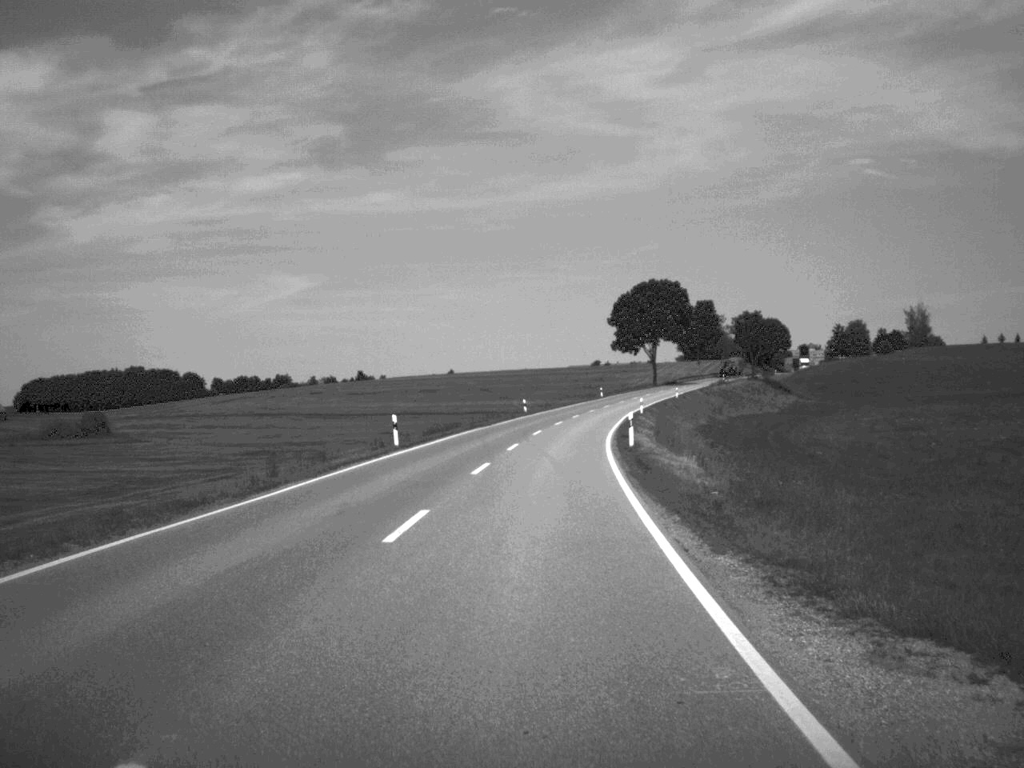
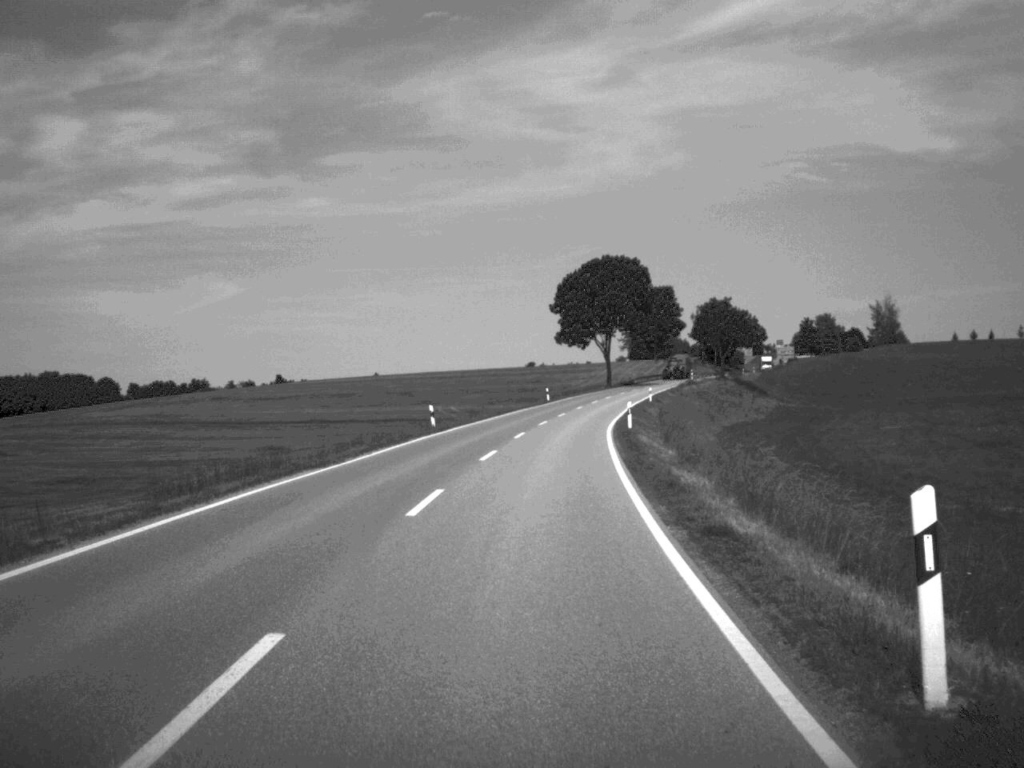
(+0.9, +32.9) m; +3°
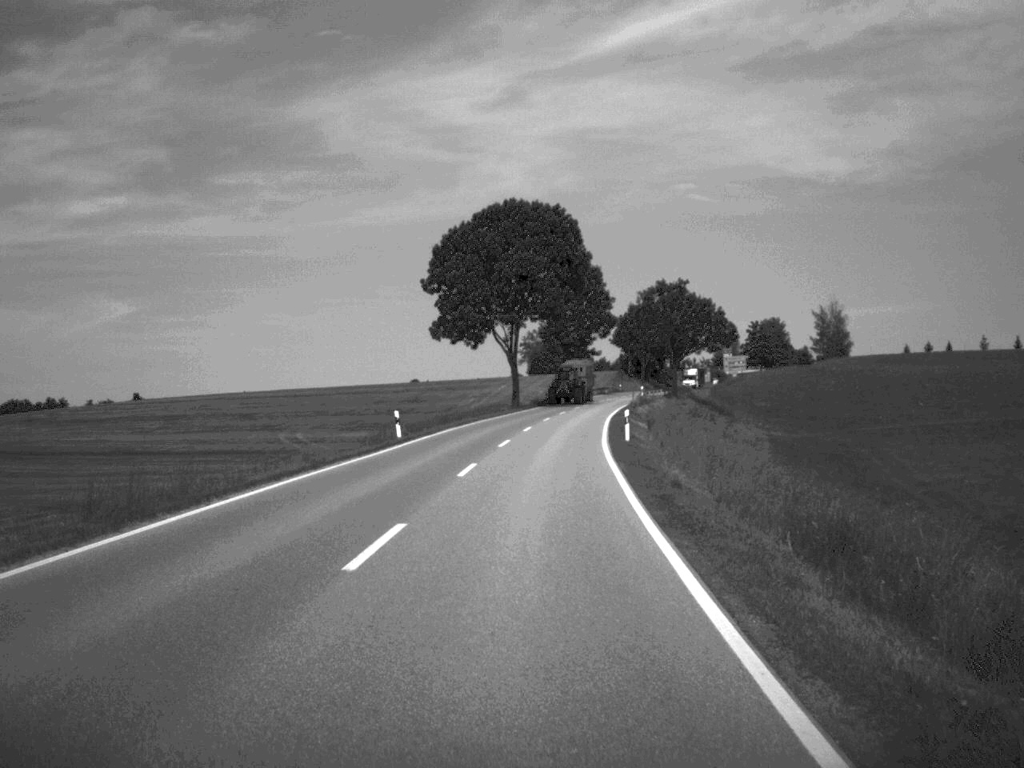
(+2.1, +50.9) m; +5°
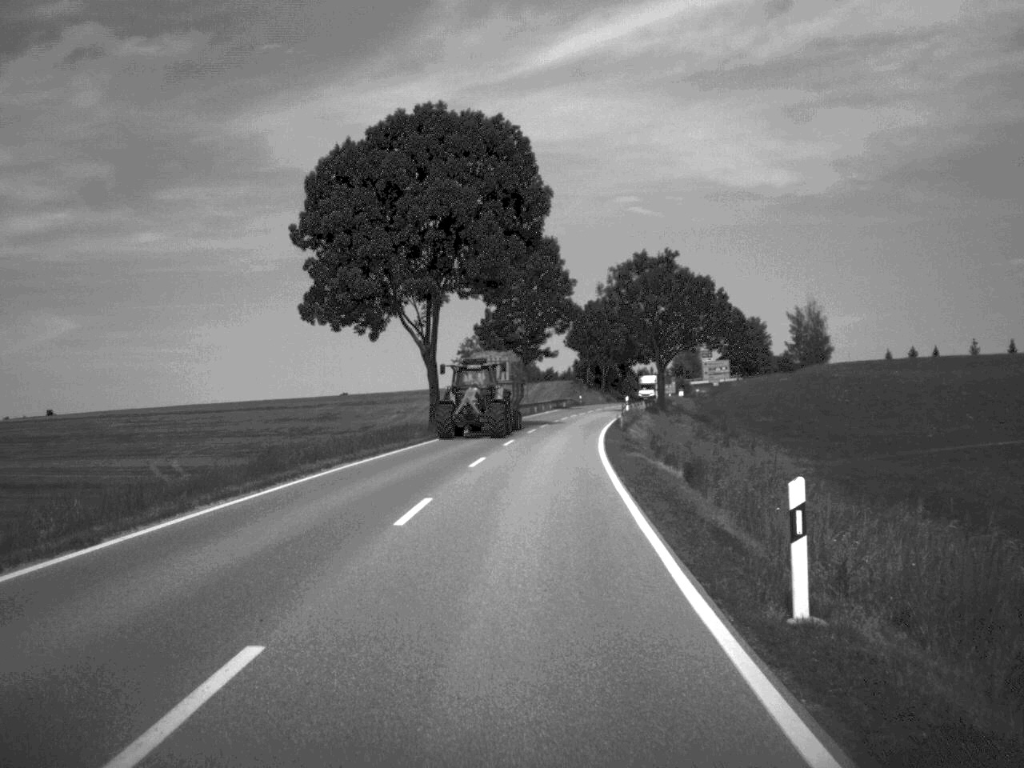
(+0.8, +31.7) m; +3°
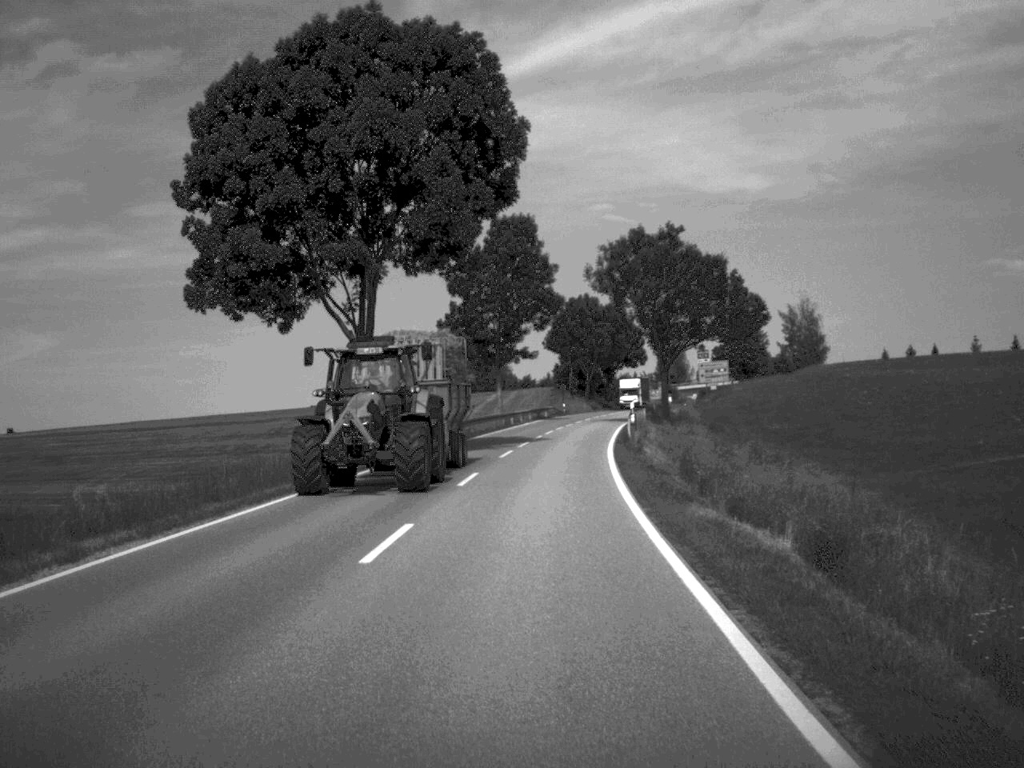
(+0.1, +15.4) m; +1°
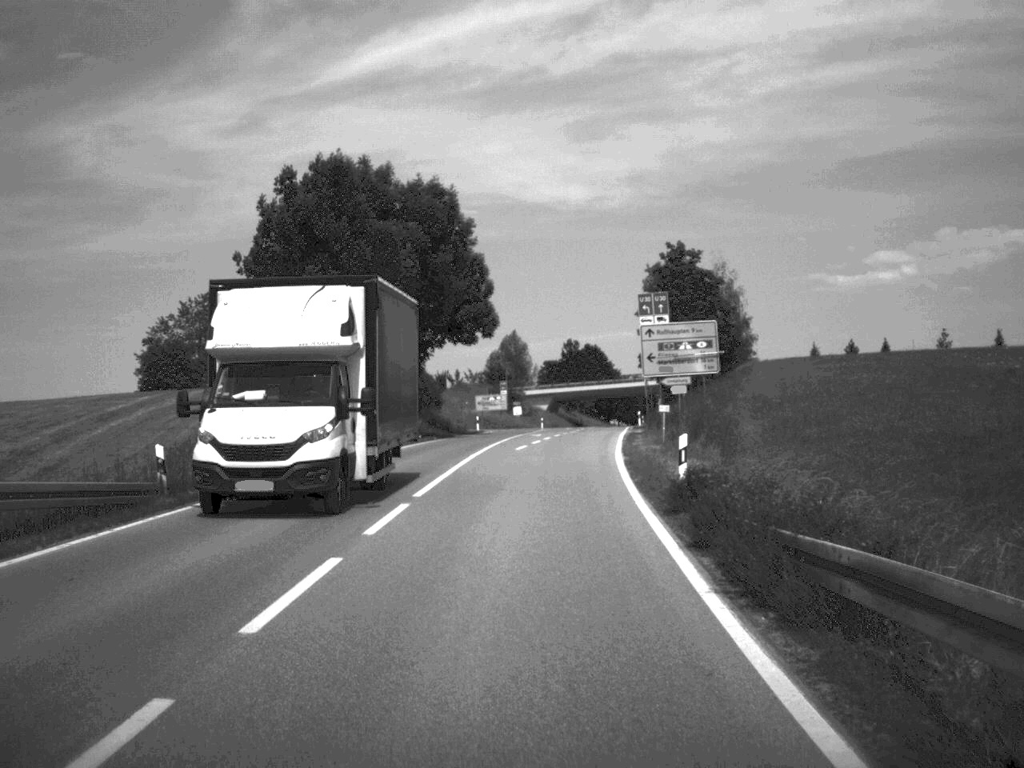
(+5.7, +79.5) m; +8°
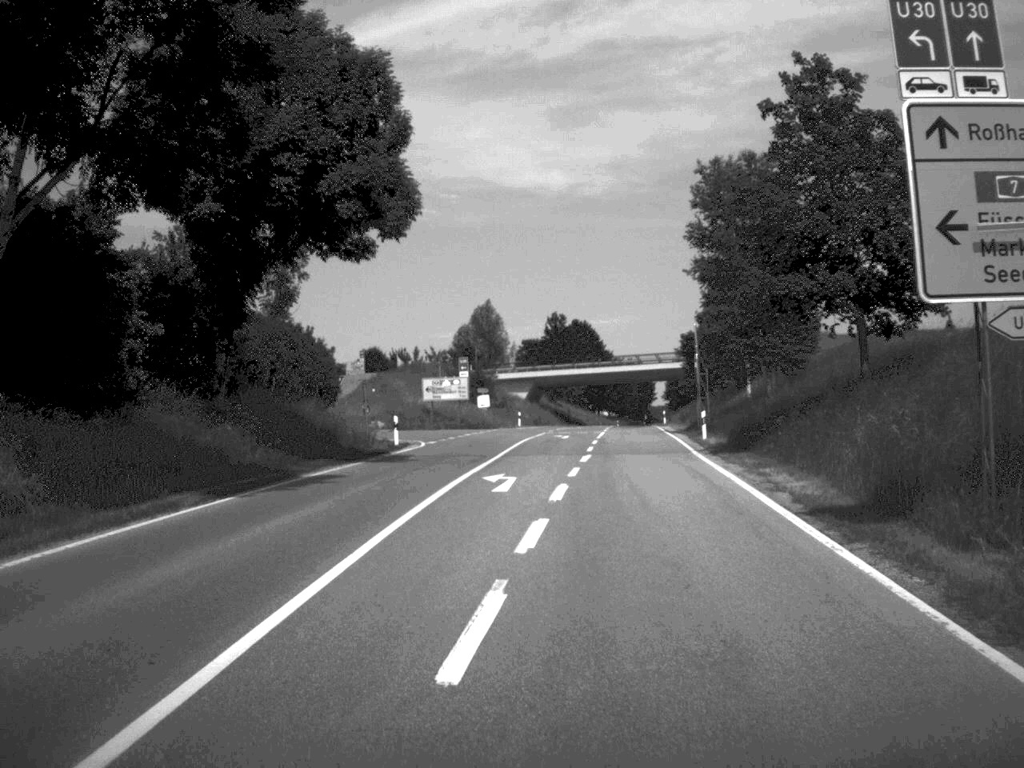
(+0.5, +38.3) m; +1°
